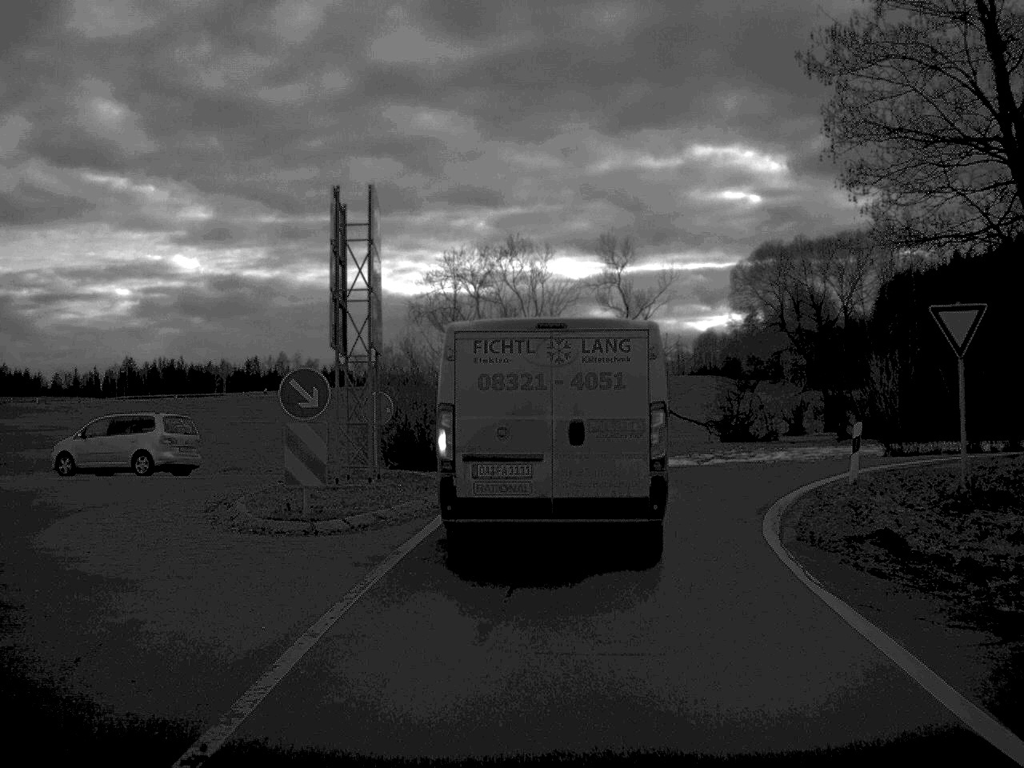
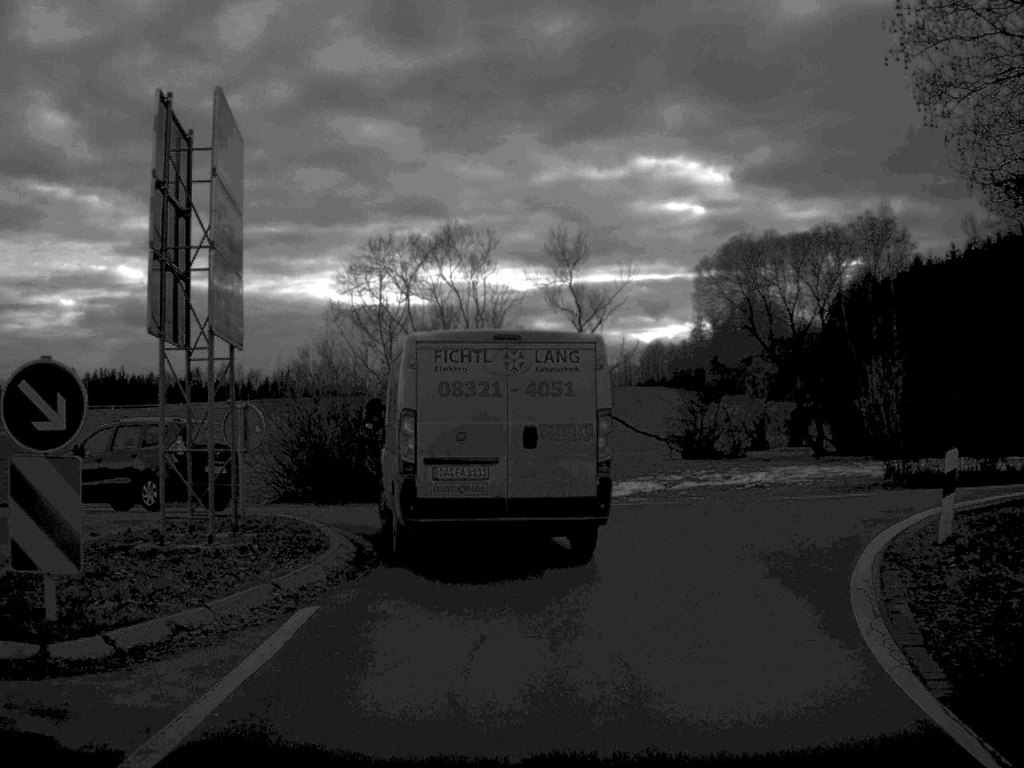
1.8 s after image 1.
(+0.1, +6.7) m; +2°
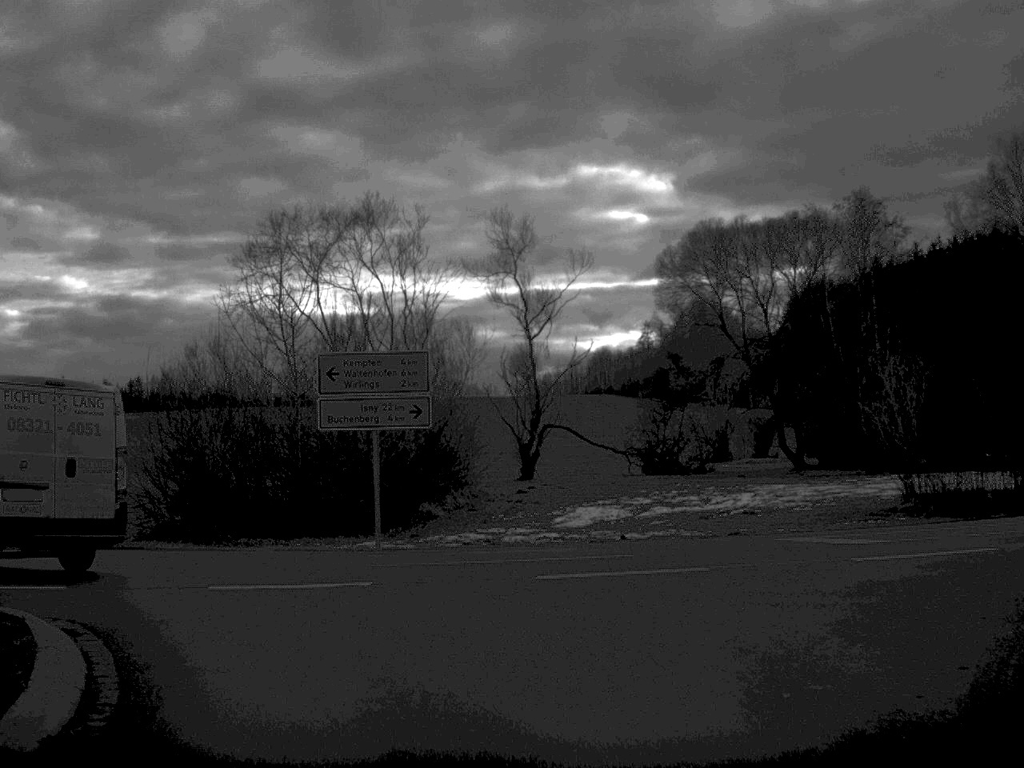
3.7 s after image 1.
(+0.2, +7.3) m; +2°
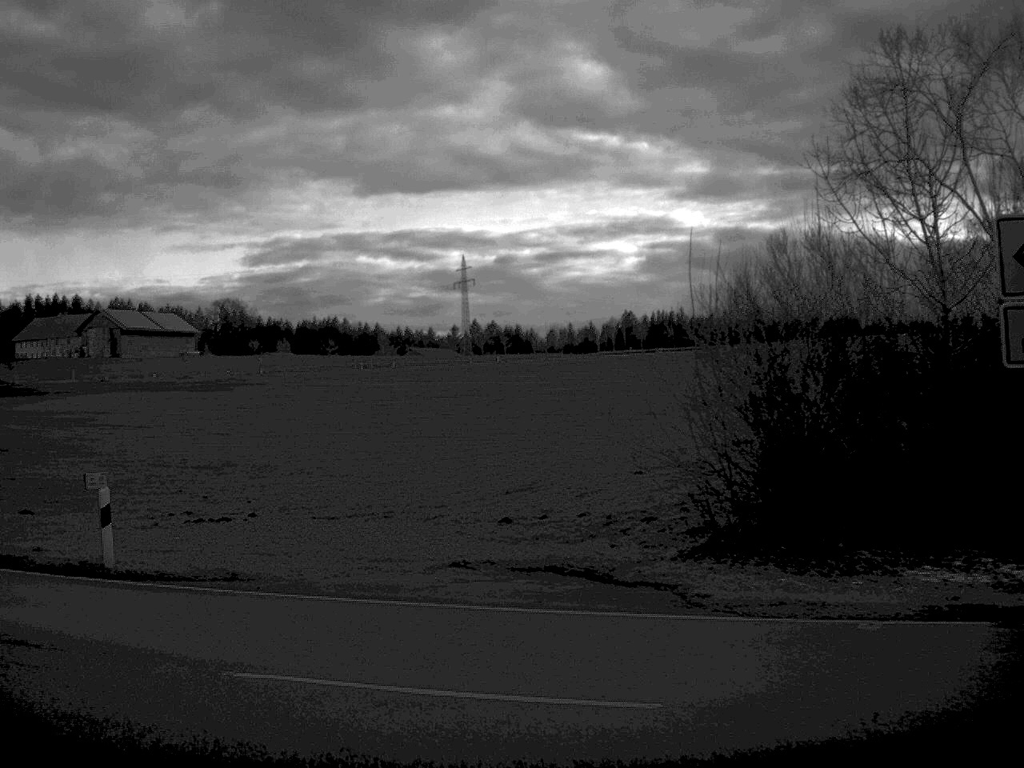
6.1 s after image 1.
(-1.8, +11.5) m; -29°
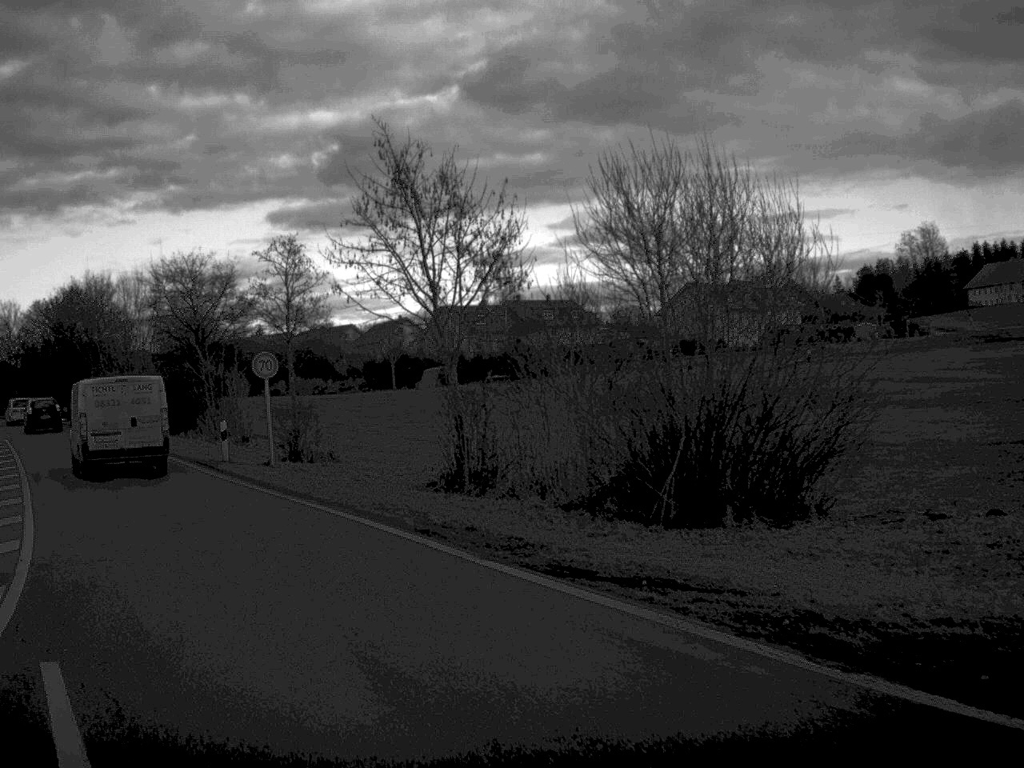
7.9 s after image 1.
(-4.5, +10.2) m; -42°
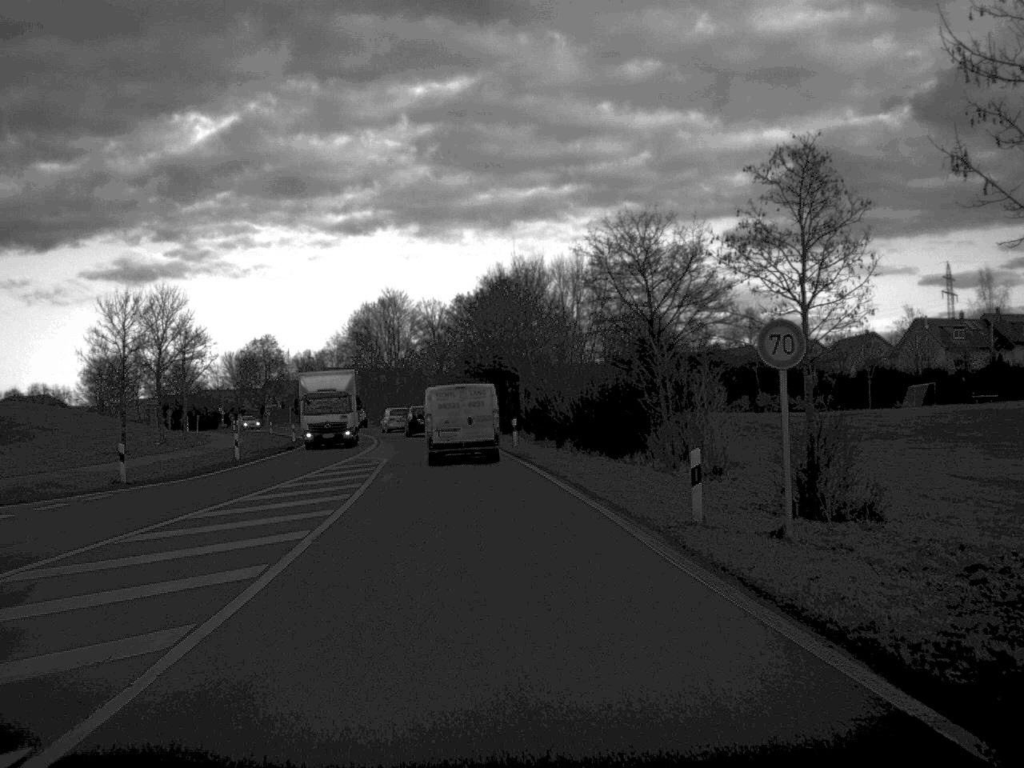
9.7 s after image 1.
(-3.0, +14.2) m; -20°
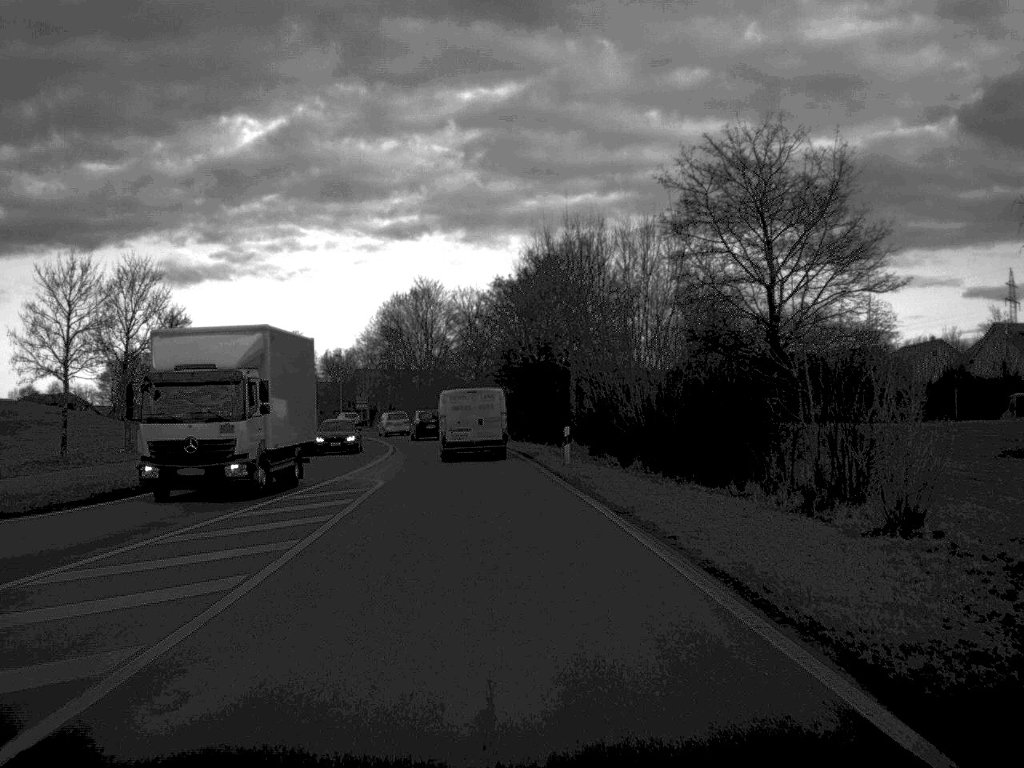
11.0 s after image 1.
(-0.3, +12.9) m; -2°
